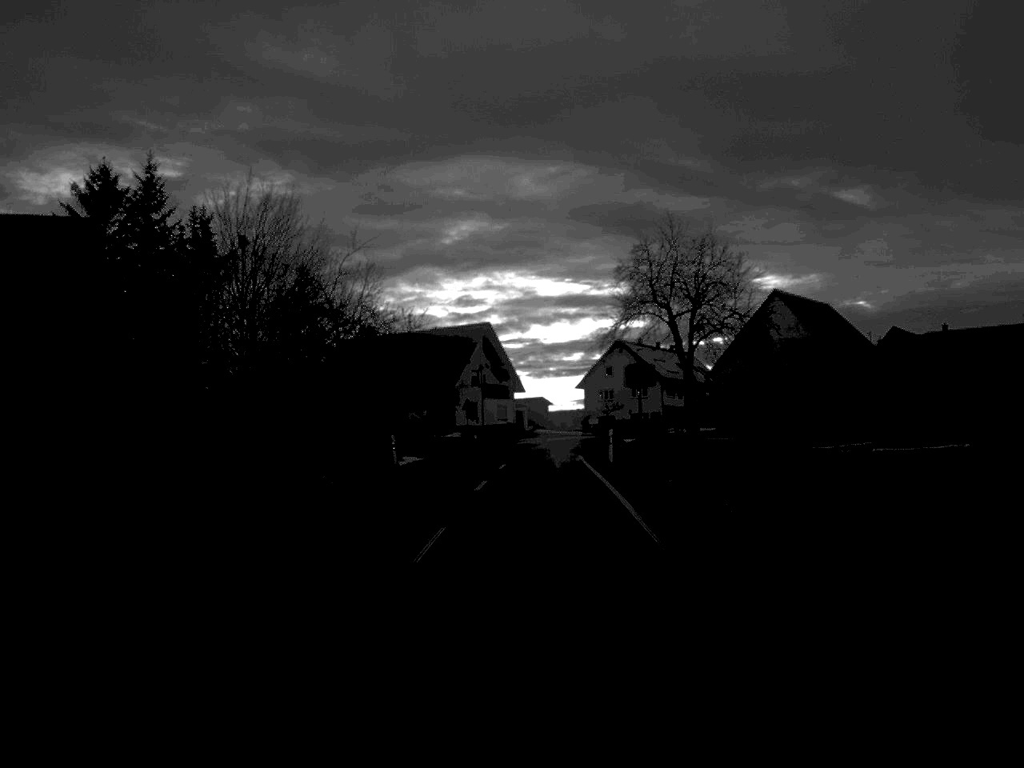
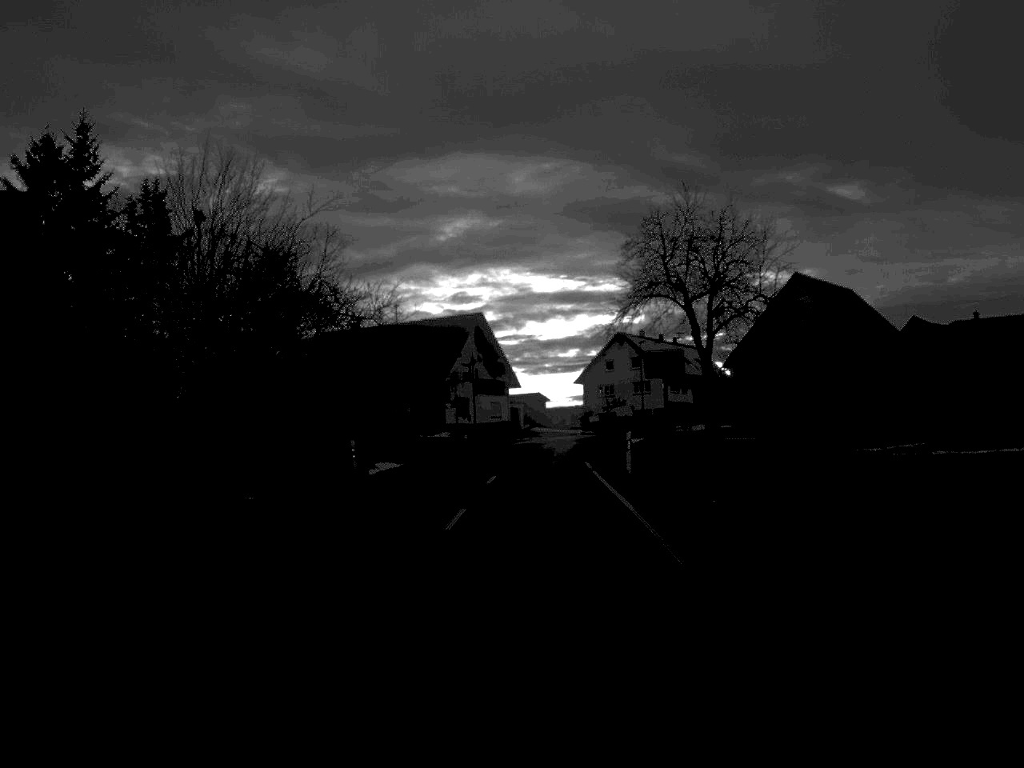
(0.0, +8.4) m; 0°
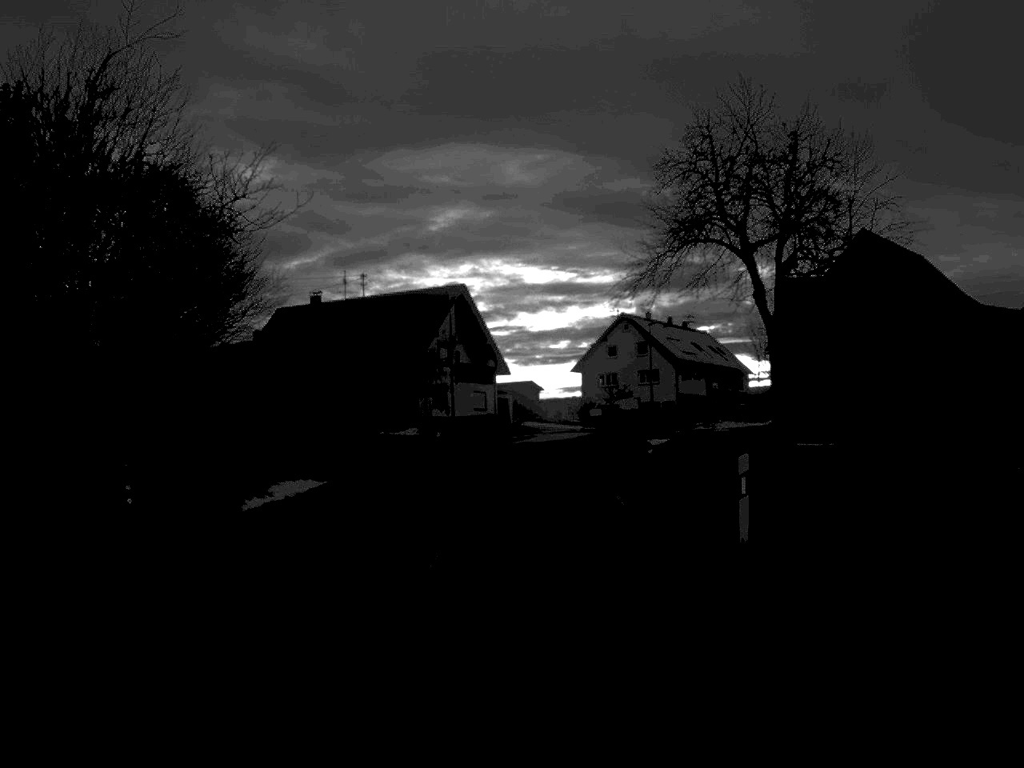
(+0.1, +17.5) m; 0°
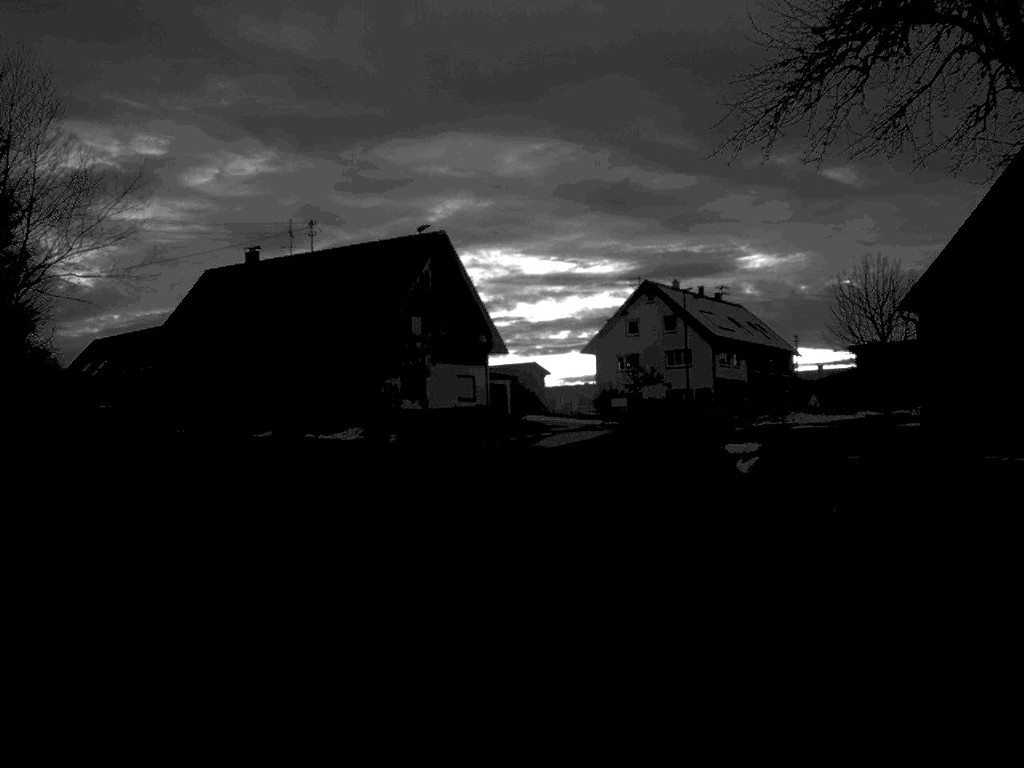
(-0.1, +23.0) m; 0°
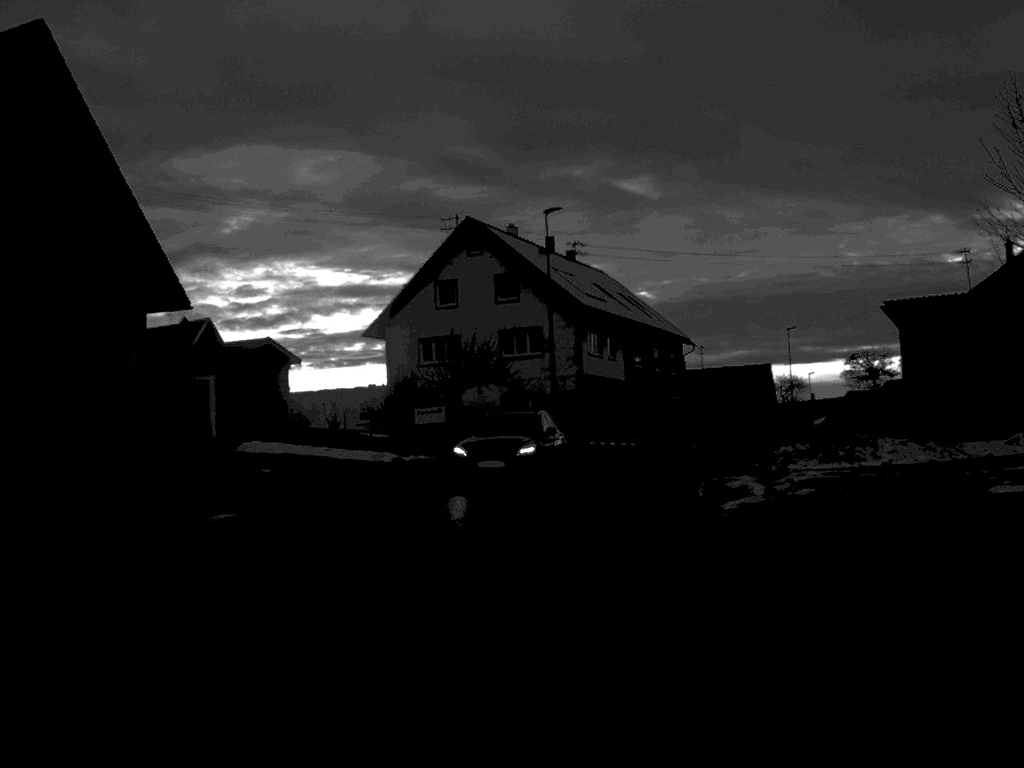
(+2.2, +38.5) m; +9°
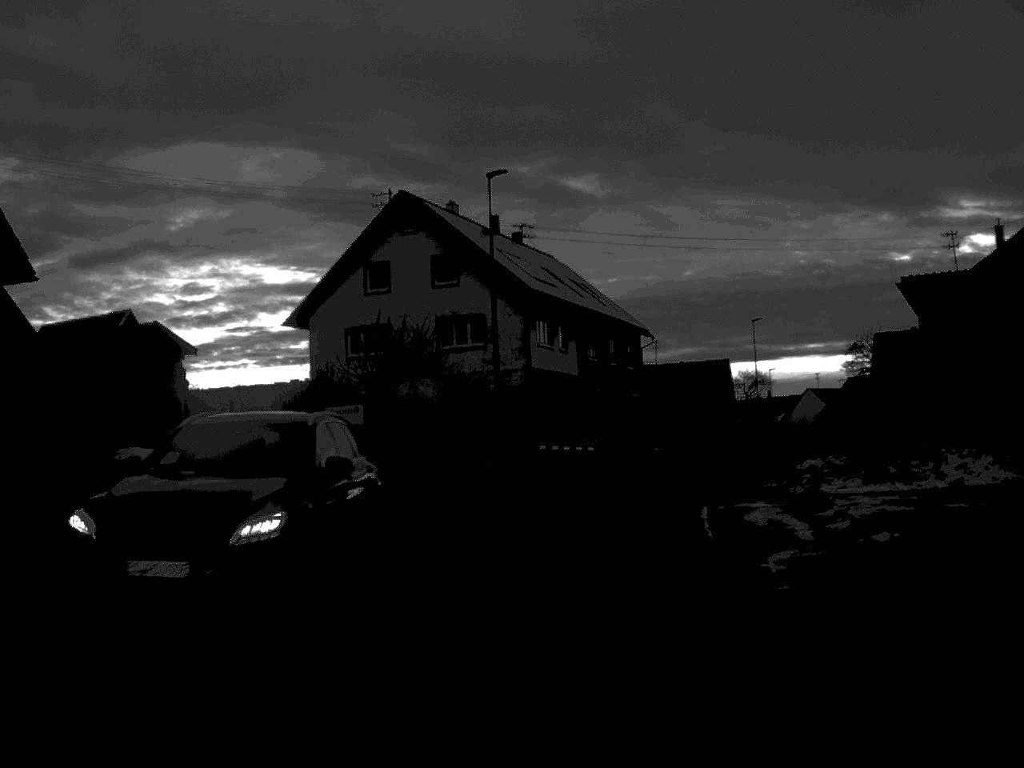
(+0.2, +7.2) m; +2°
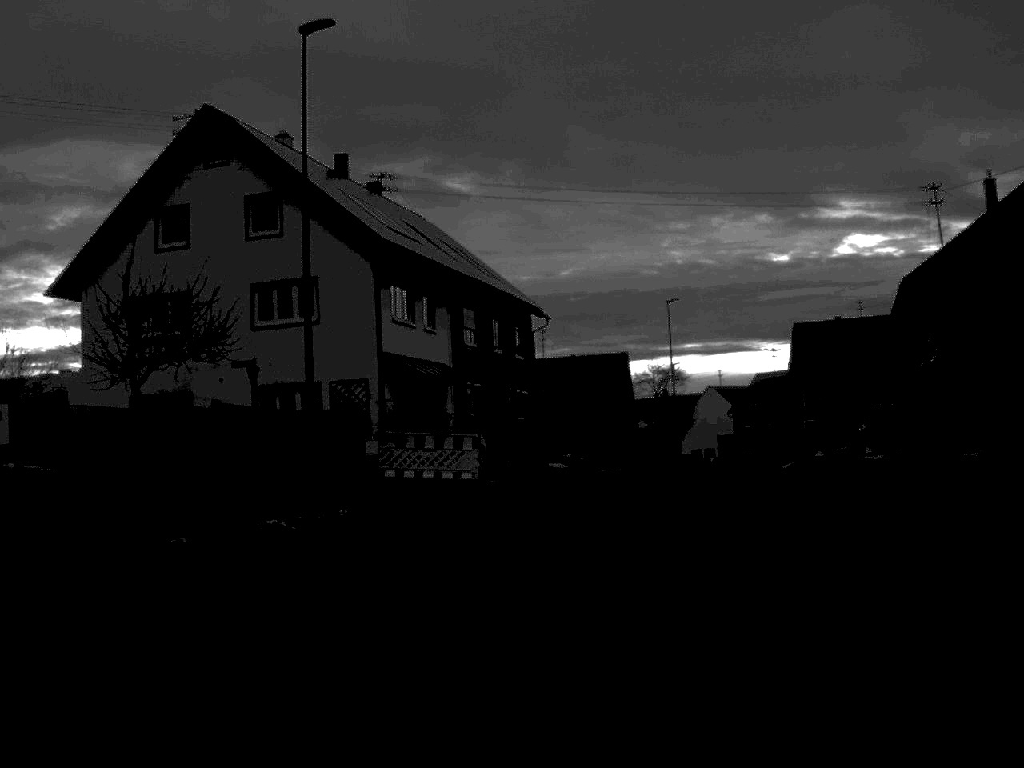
(+0.7, +16.0) m; +6°
